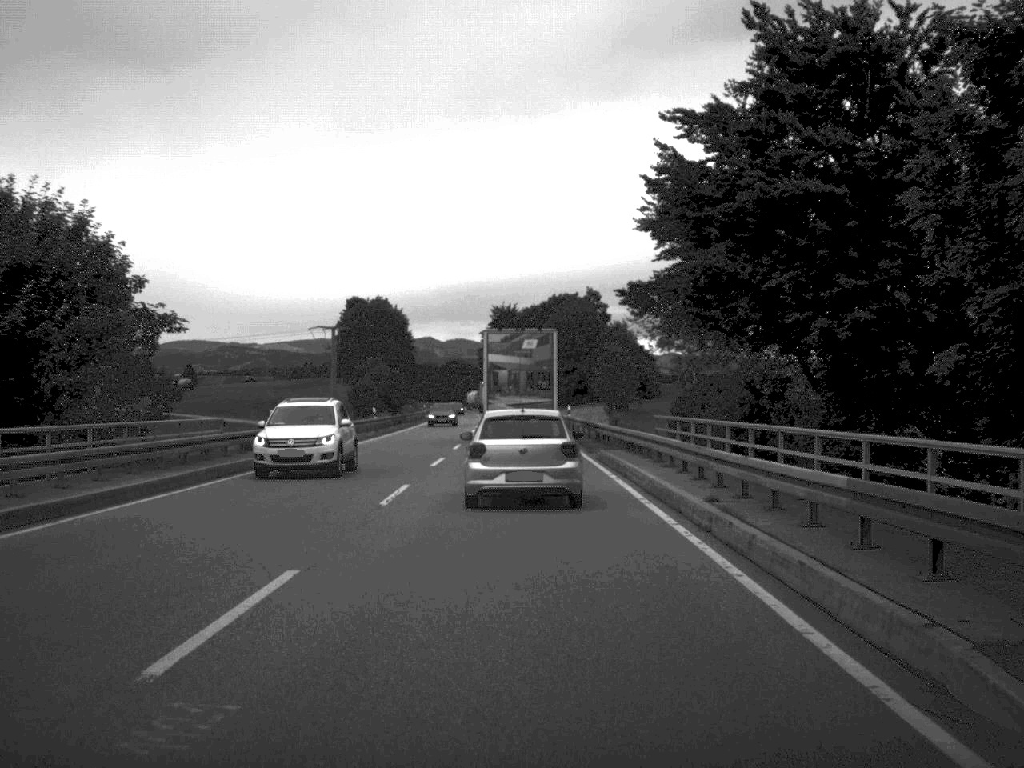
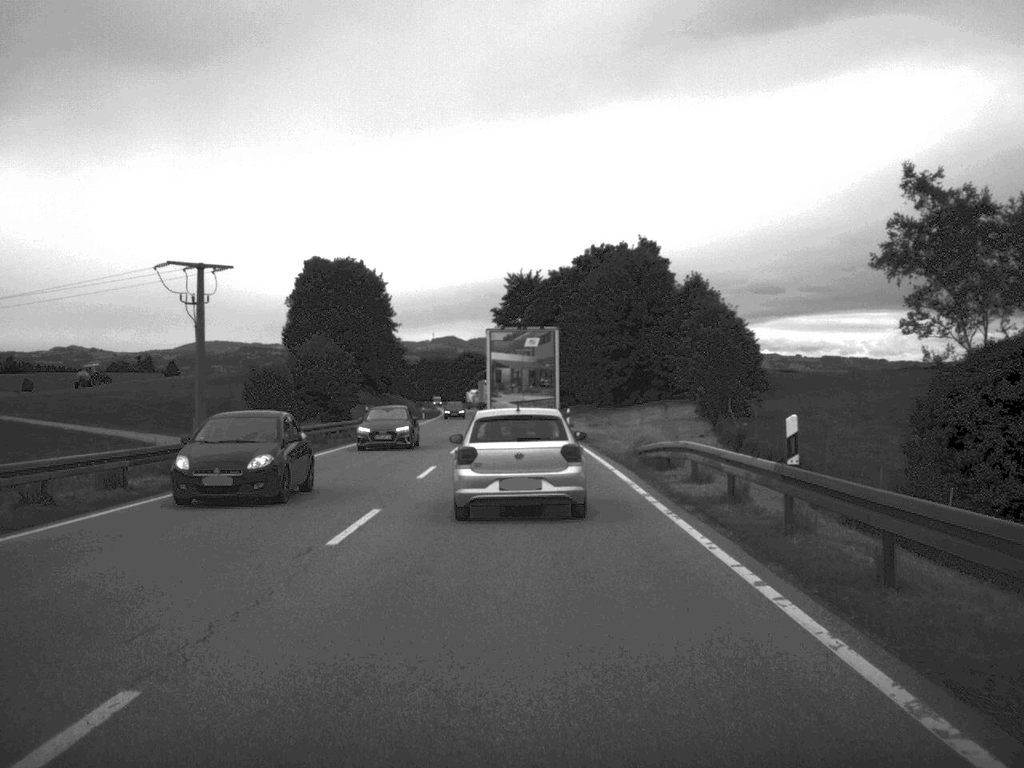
(-0.4, +52.2) m; -1°
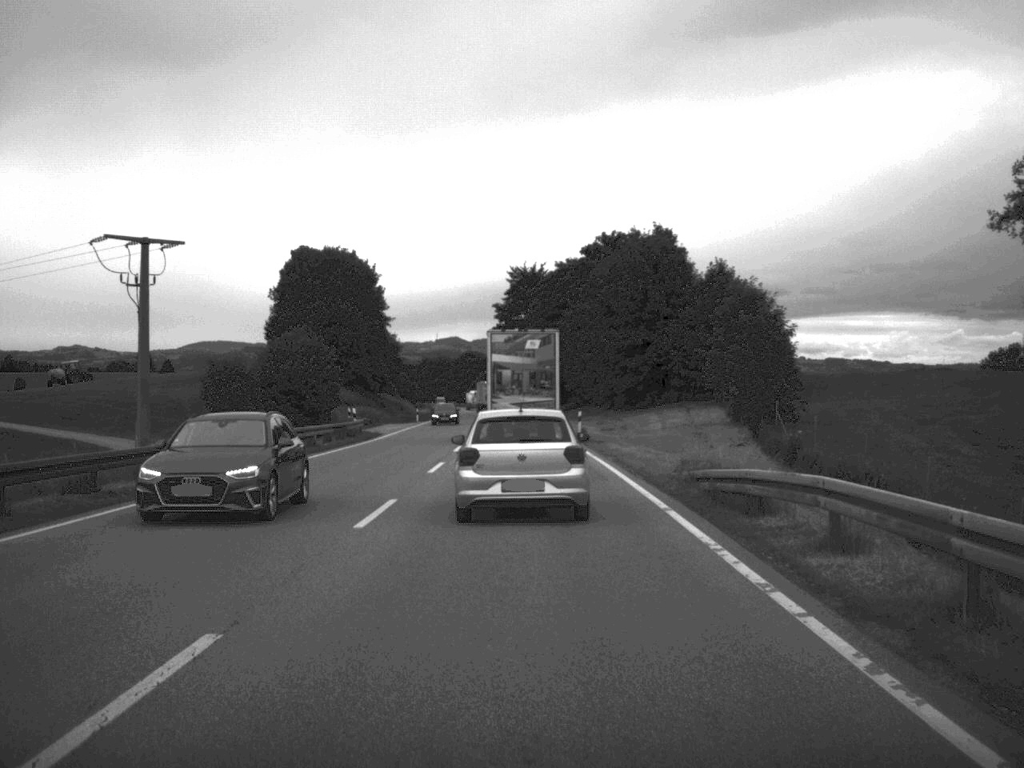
(0.0, +9.8) m; 0°
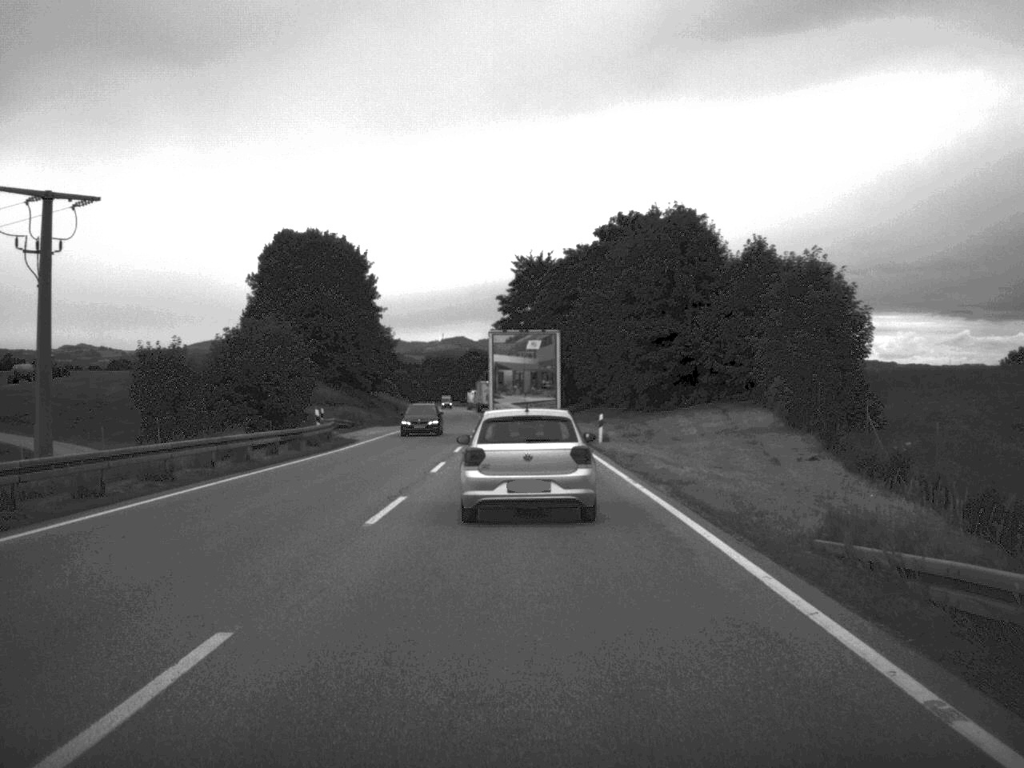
(0.0, +11.6) m; 0°
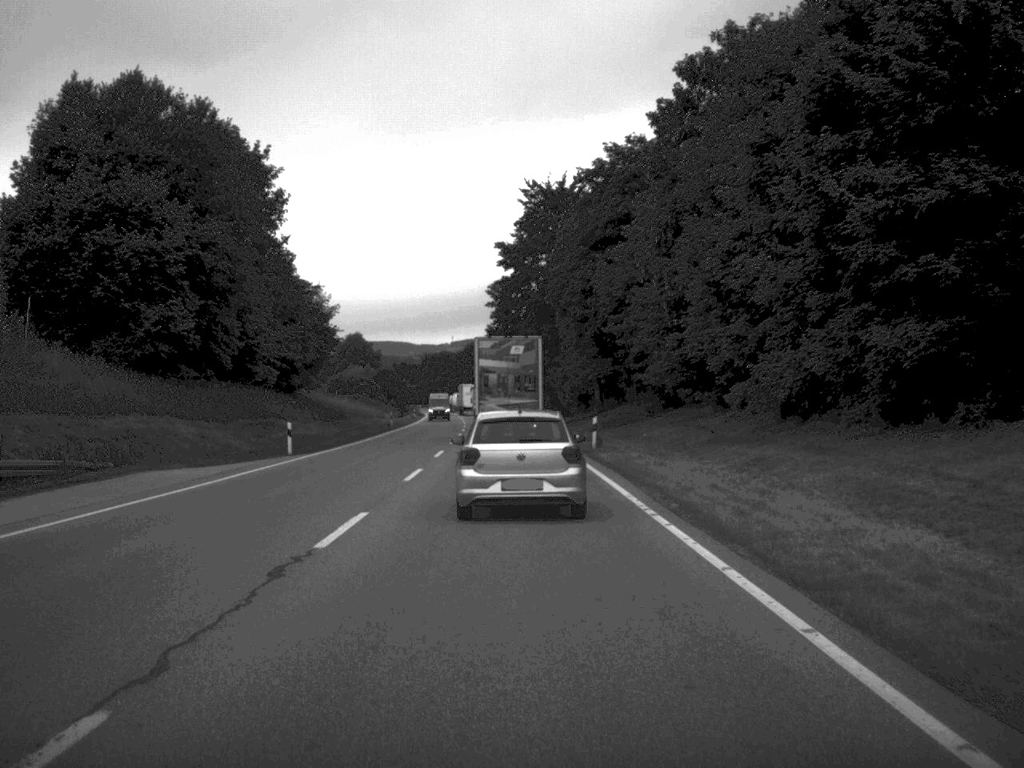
(-0.2, +49.4) m; -1°
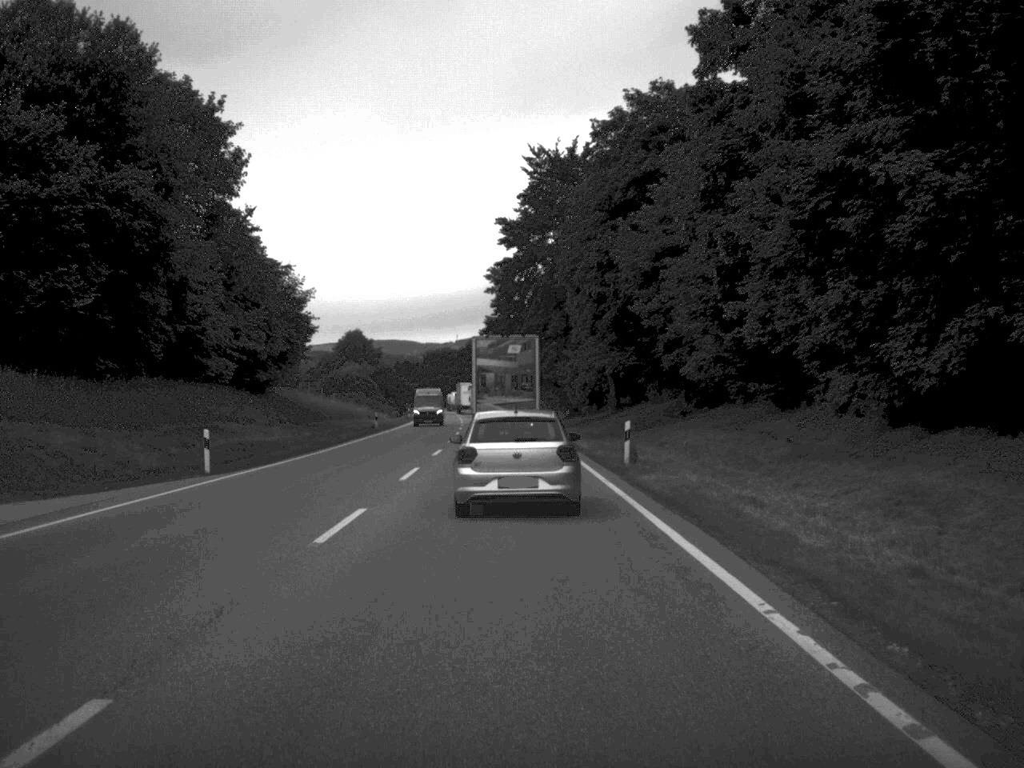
(0.0, +11.4) m; 0°
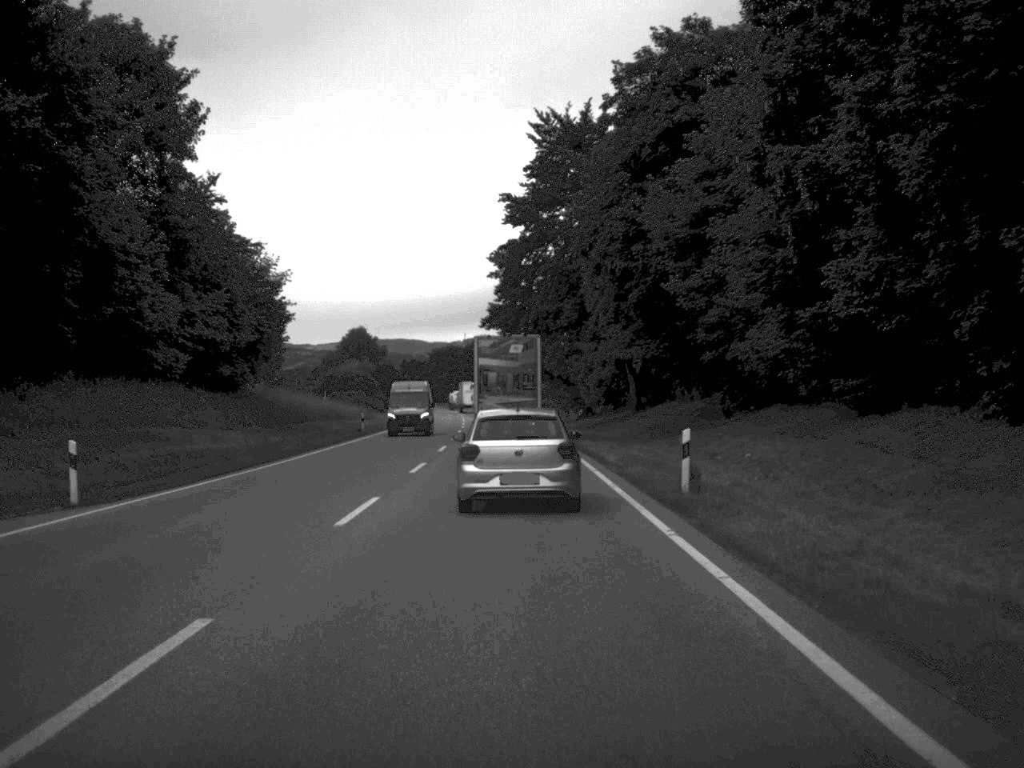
(0.0, +9.6) m; 0°
